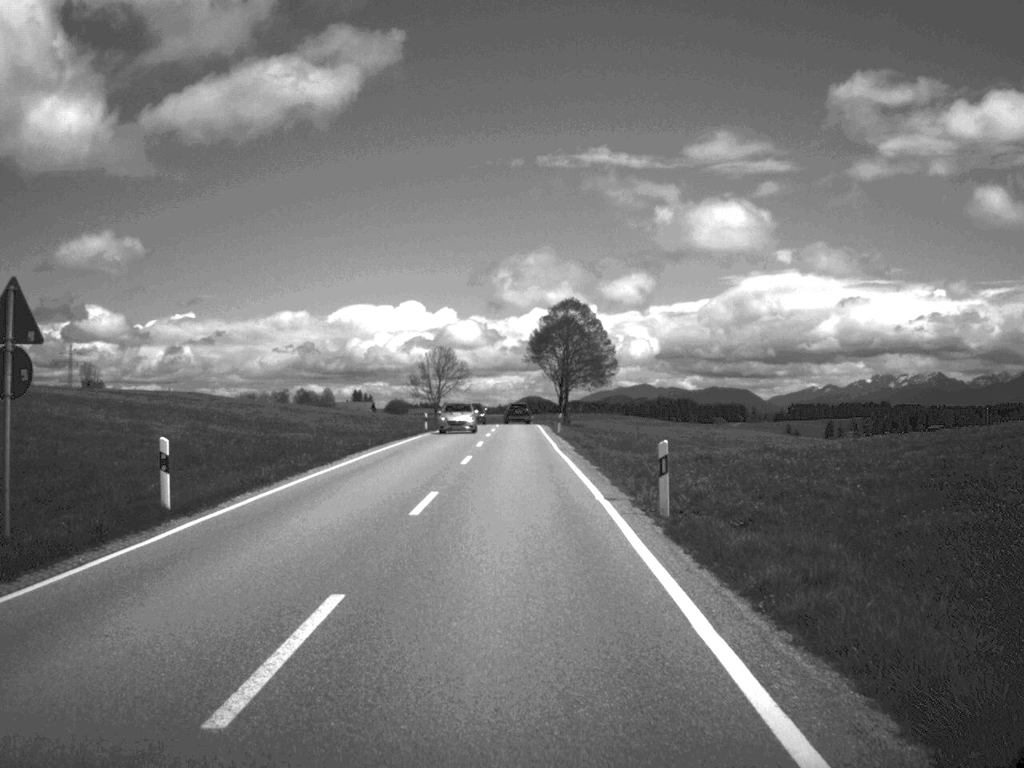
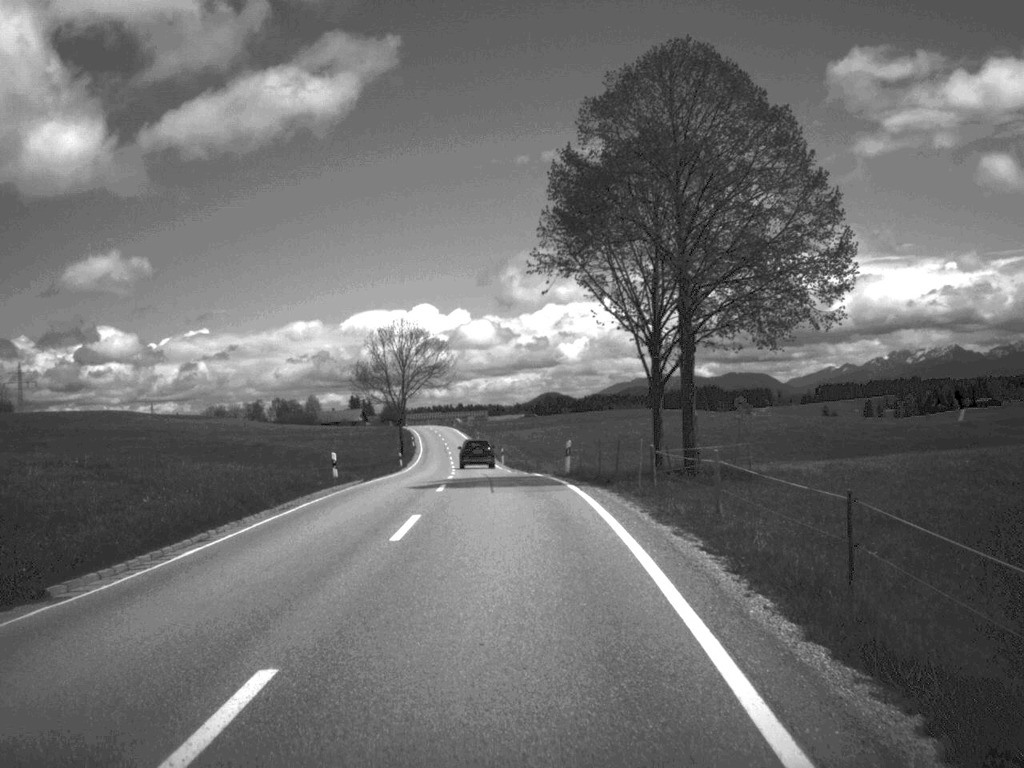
(-0.3, +73.6) m; -1°
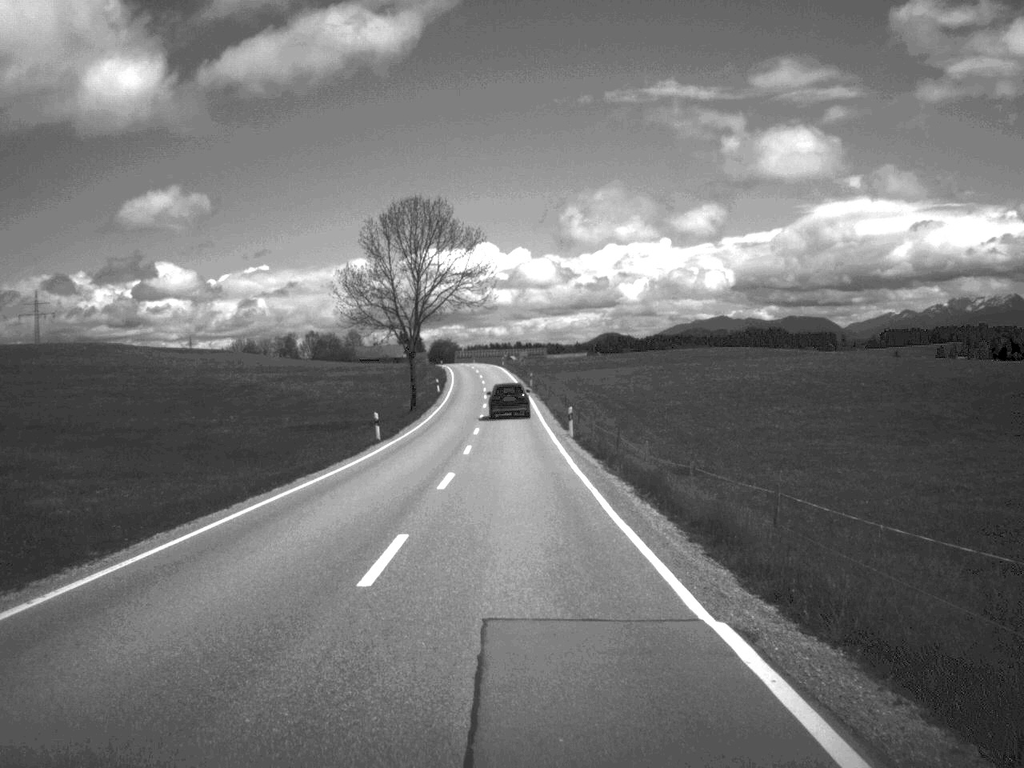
(-1.2, +40.5) m; -3°
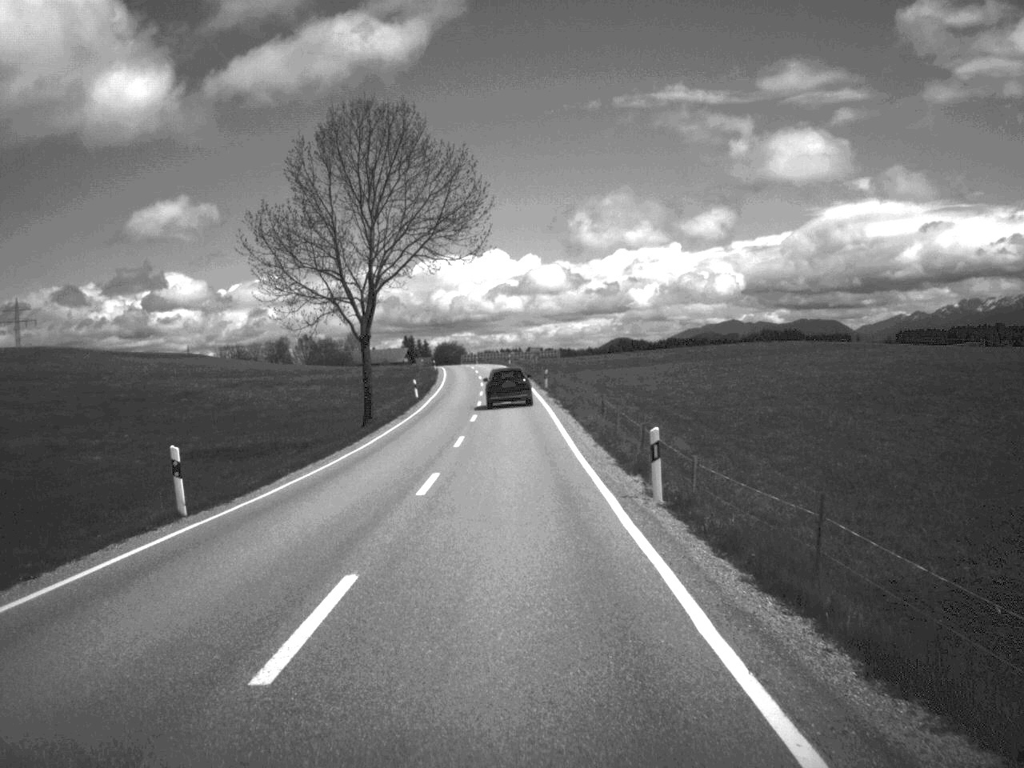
(-0.2, +27.0) m; -1°
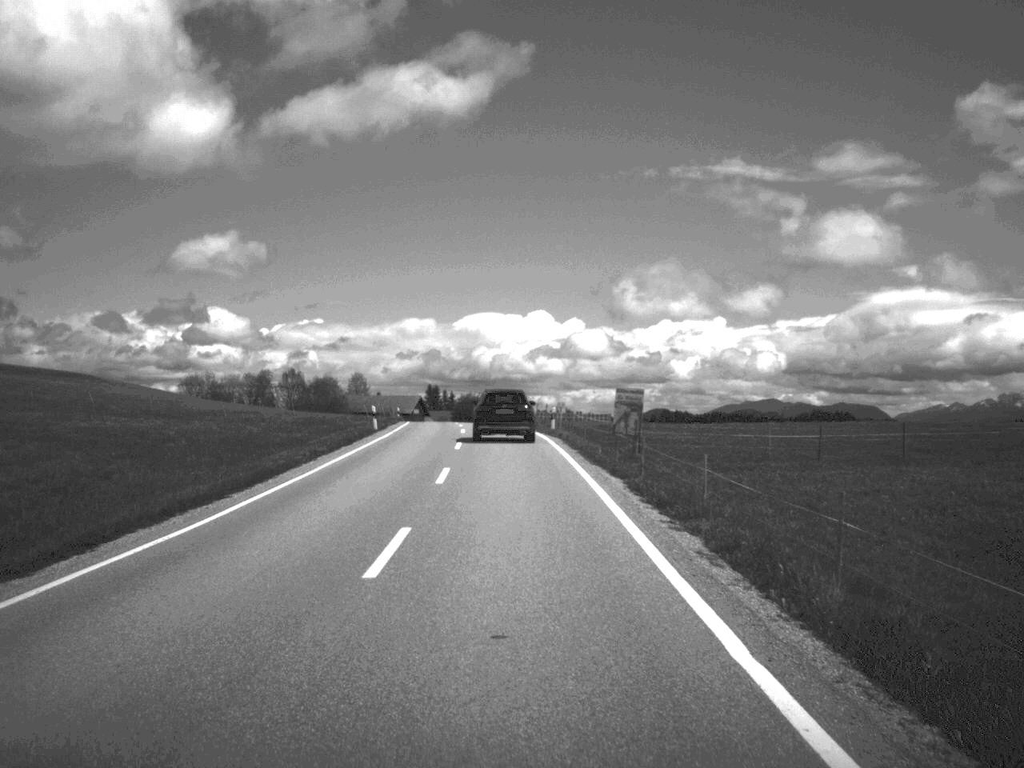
(-1.1, +67.4) m; -2°
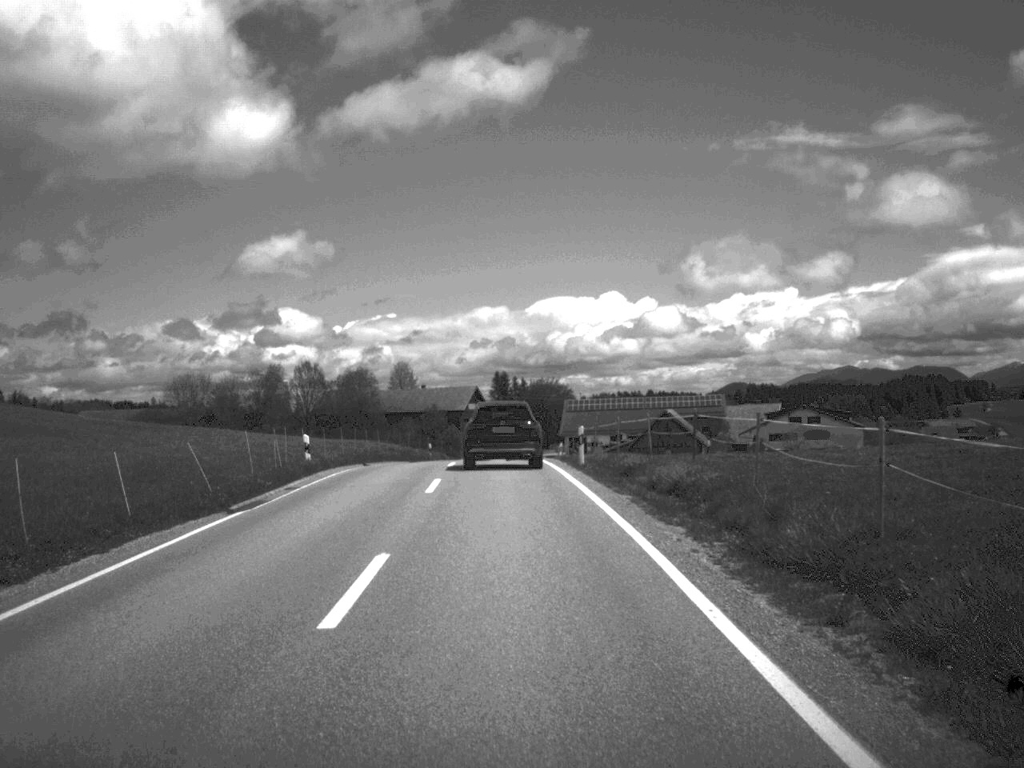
(-1.8, +59.5) m; -4°
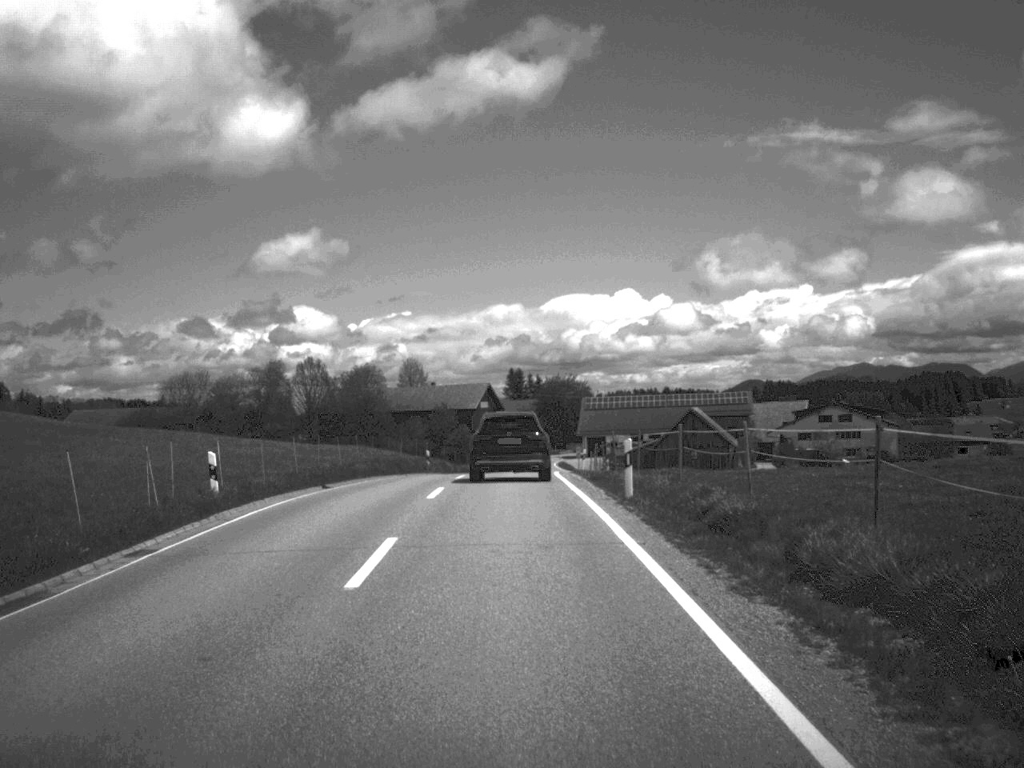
(-0.1, +10.8) m; -1°
